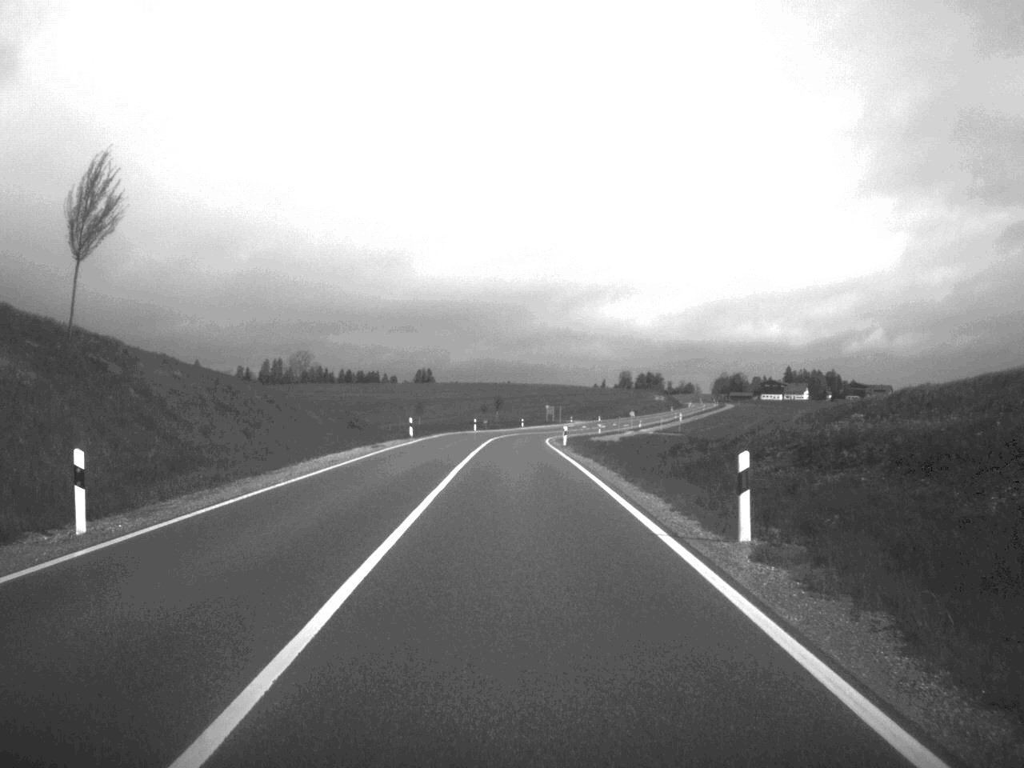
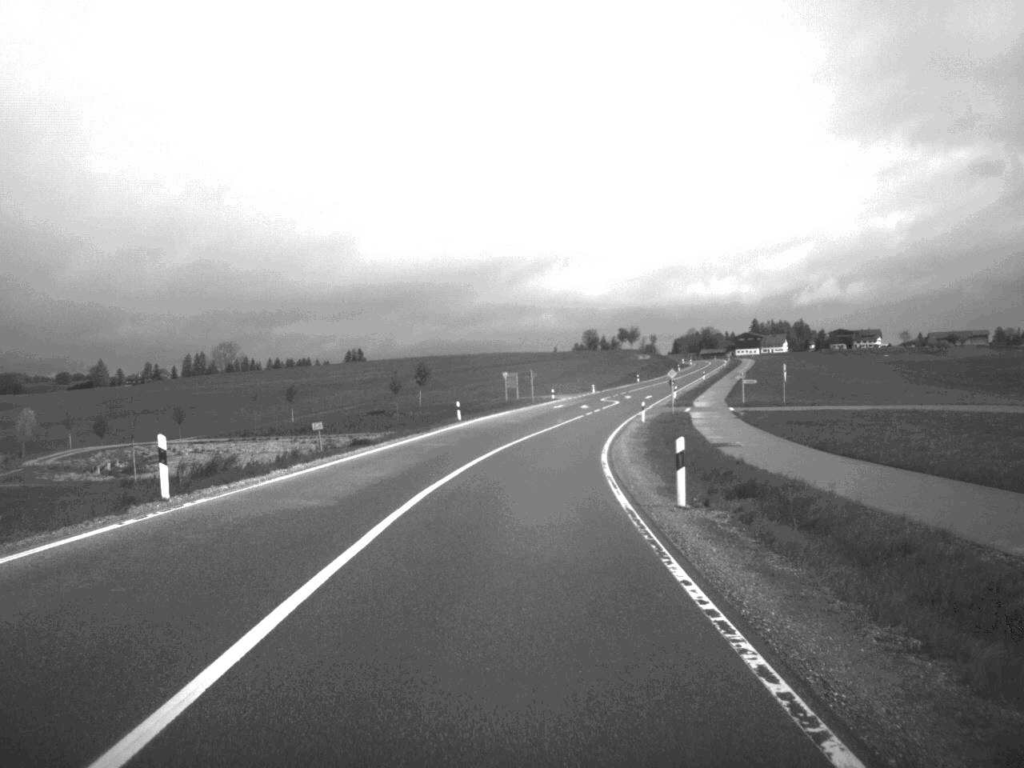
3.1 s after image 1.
(+0.4, +93.5) m; +2°
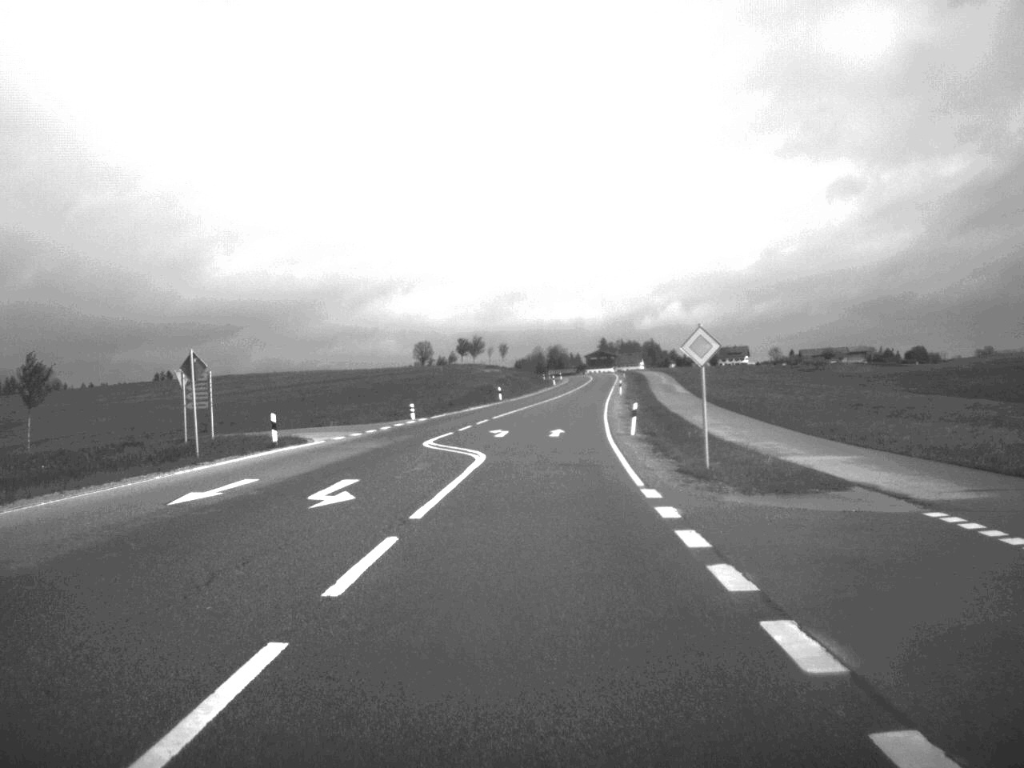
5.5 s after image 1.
(+4.6, +74.8) m; +7°
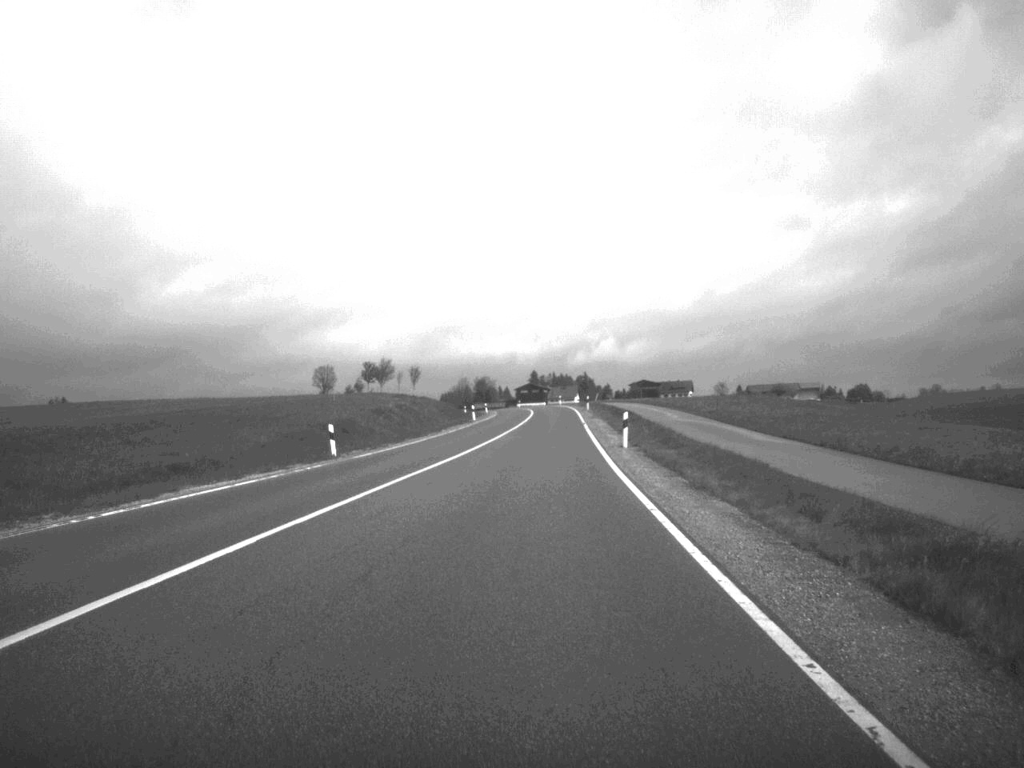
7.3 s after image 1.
(+1.6, +53.2) m; +3°
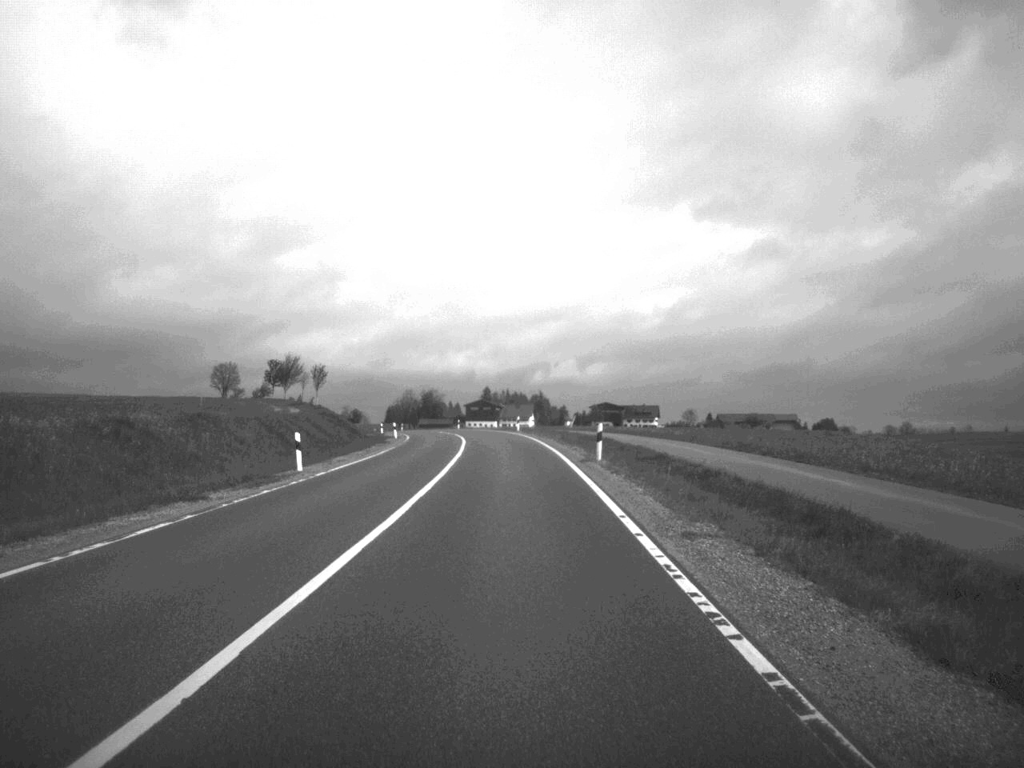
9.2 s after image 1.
(+1.1, +53.7) m; +2°
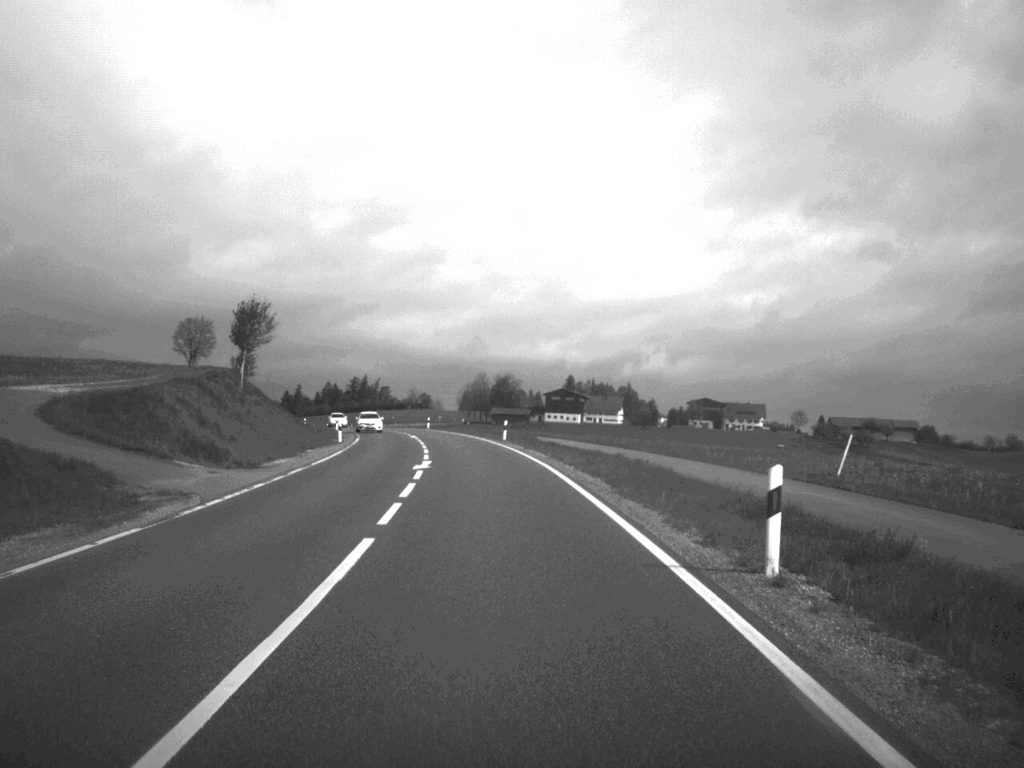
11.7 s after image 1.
(-2.1, +70.0) m; -4°
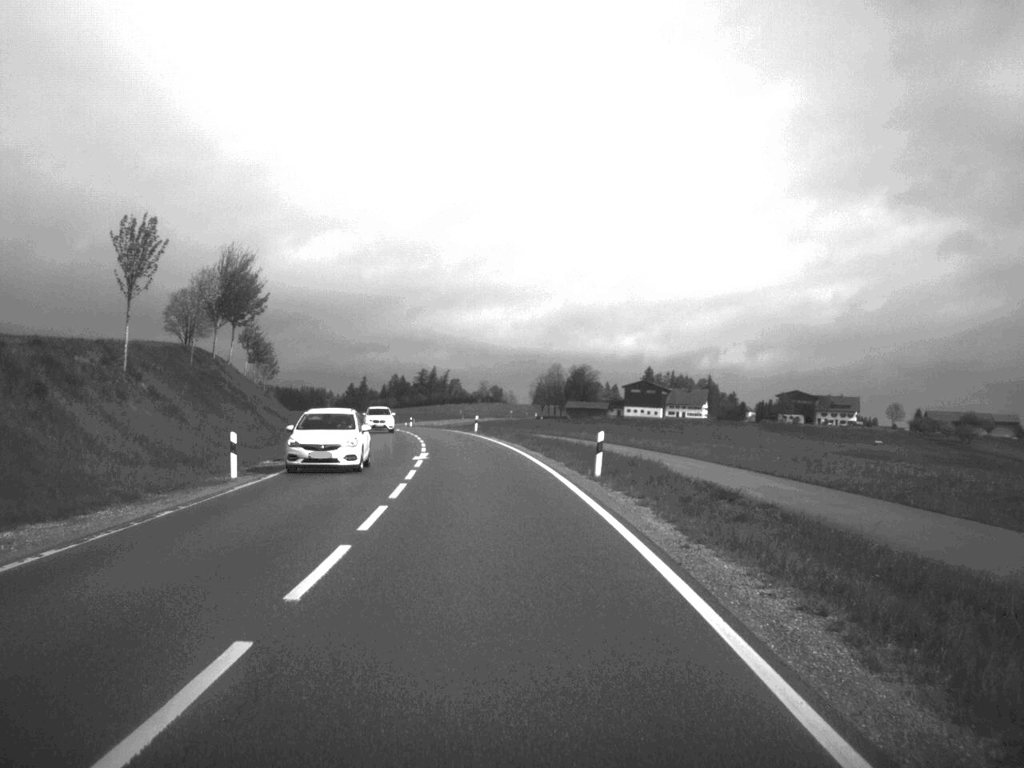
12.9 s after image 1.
(-0.9, +33.7) m; -3°
